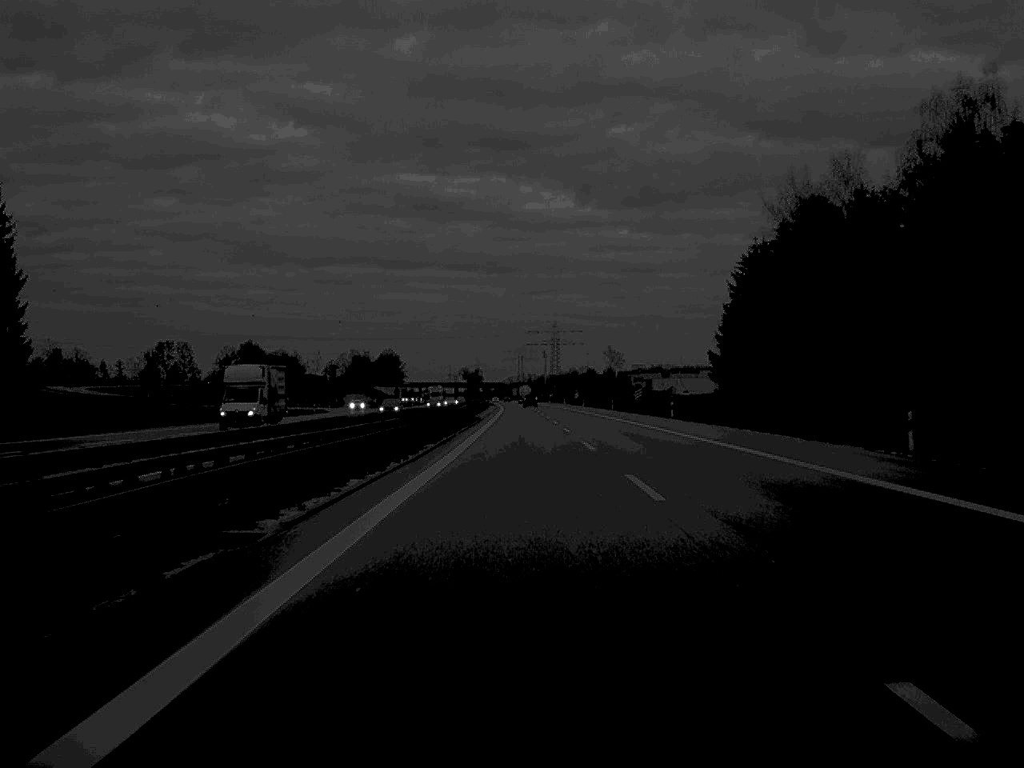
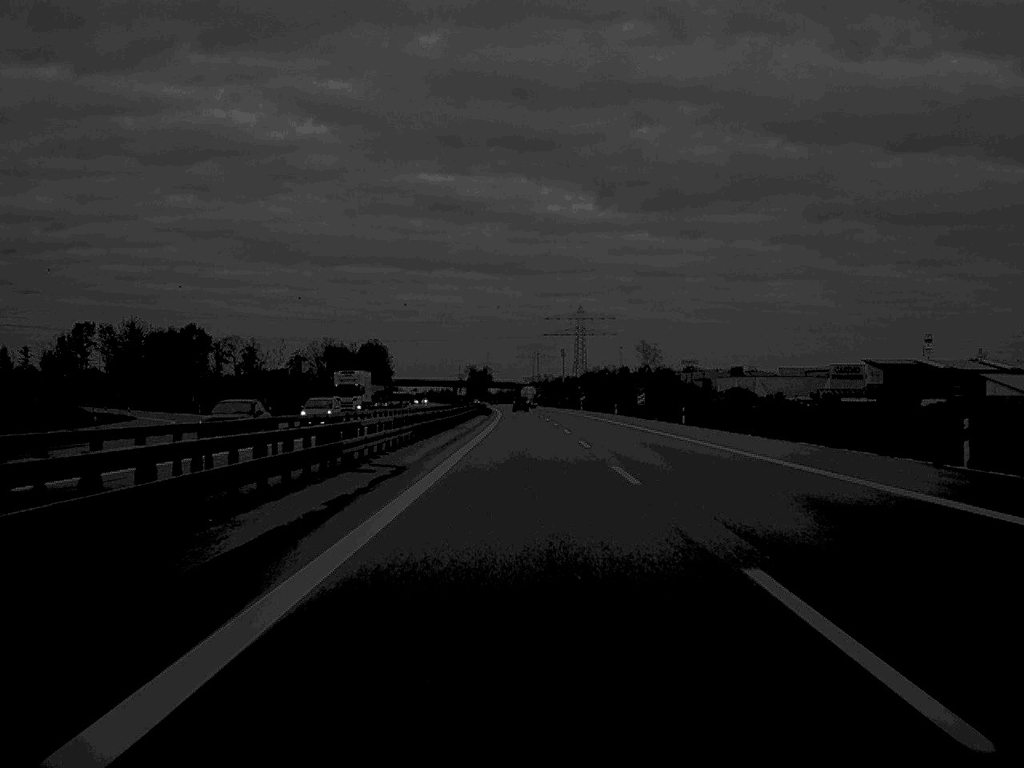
(-0.5, +103.2) m; -1°
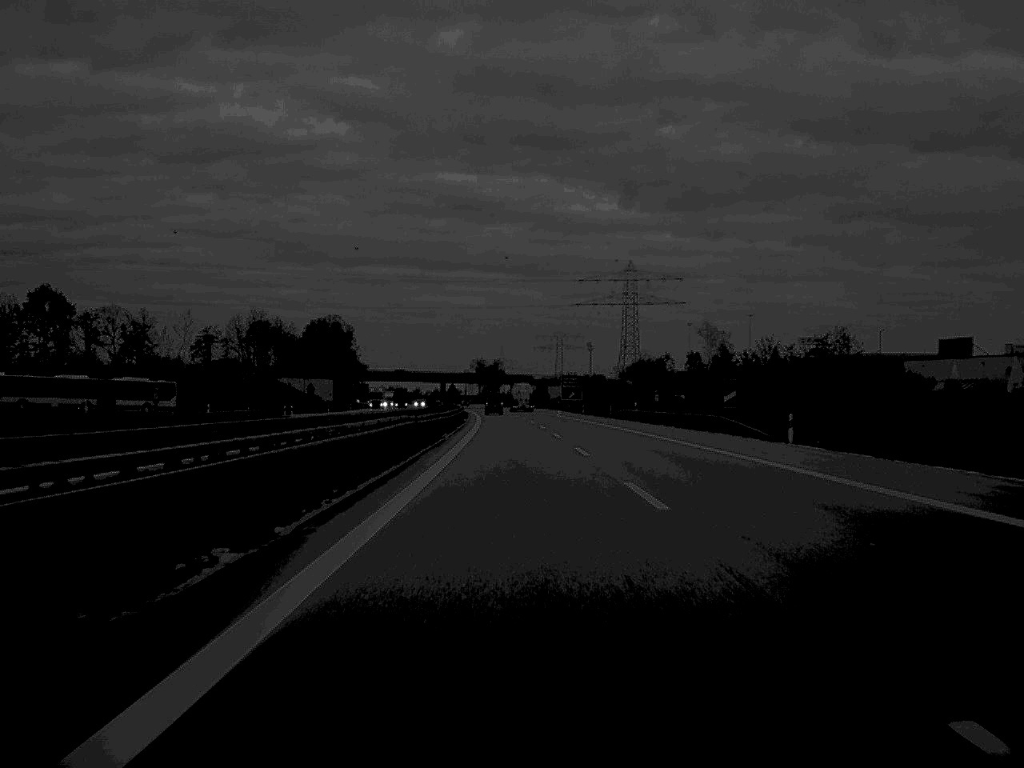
(-0.9, +131.1) m; -1°
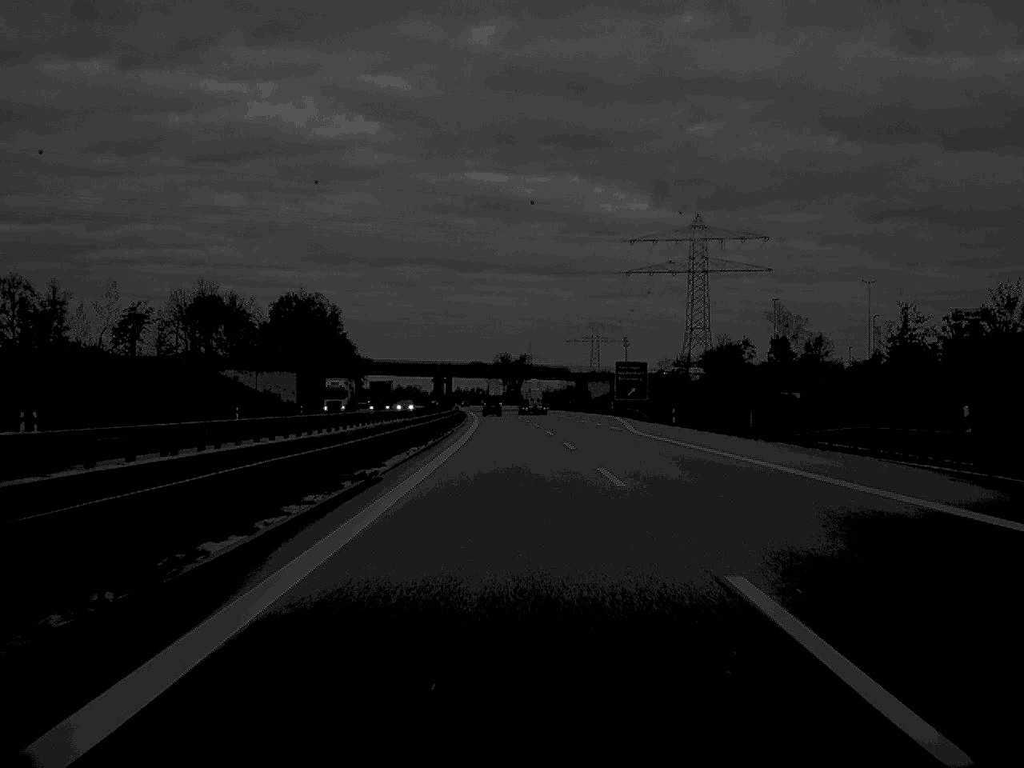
(-0.7, +66.5) m; -1°
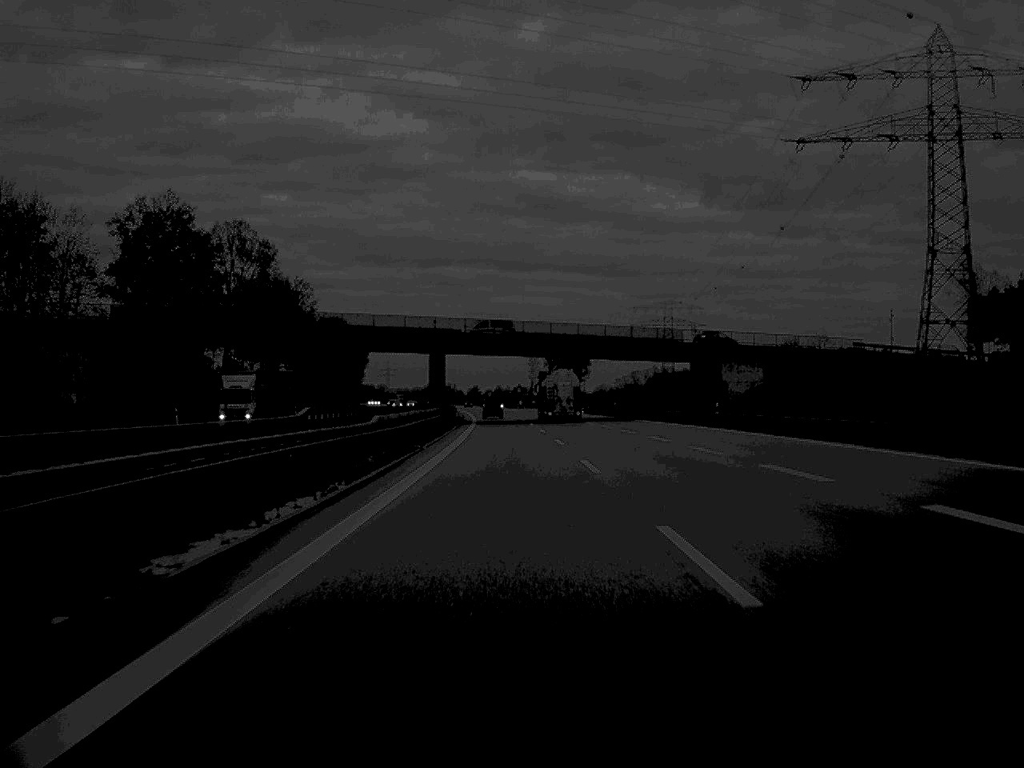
(-1.9, +102.7) m; -2°
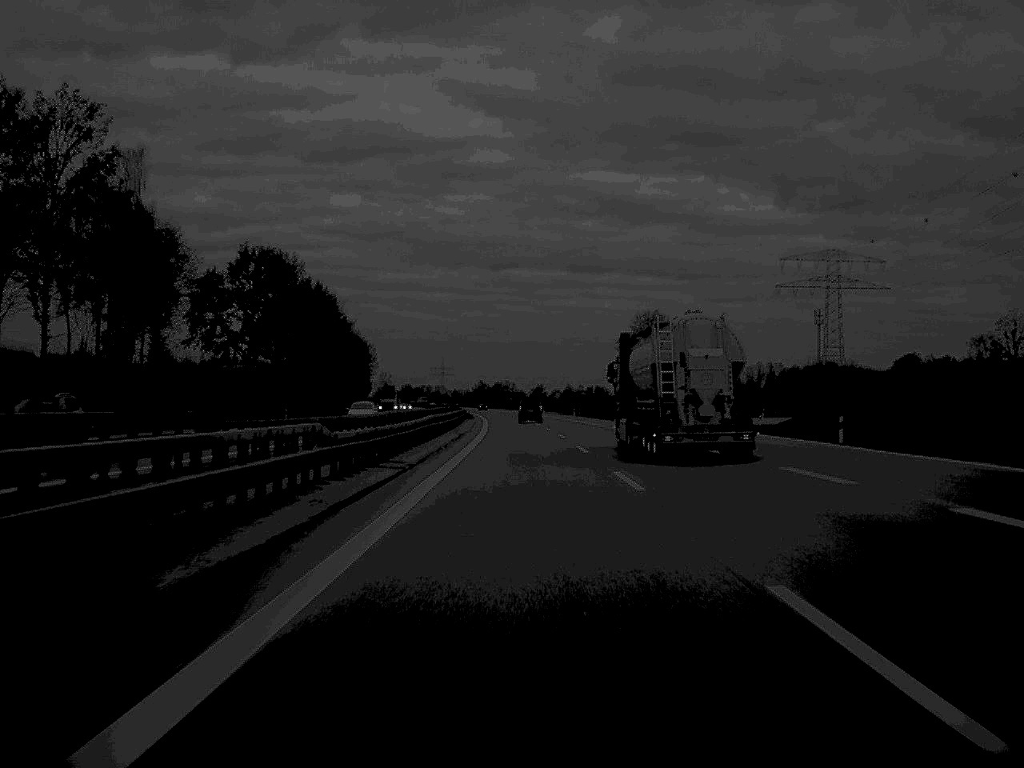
(-3.7, +131.3) m; -3°
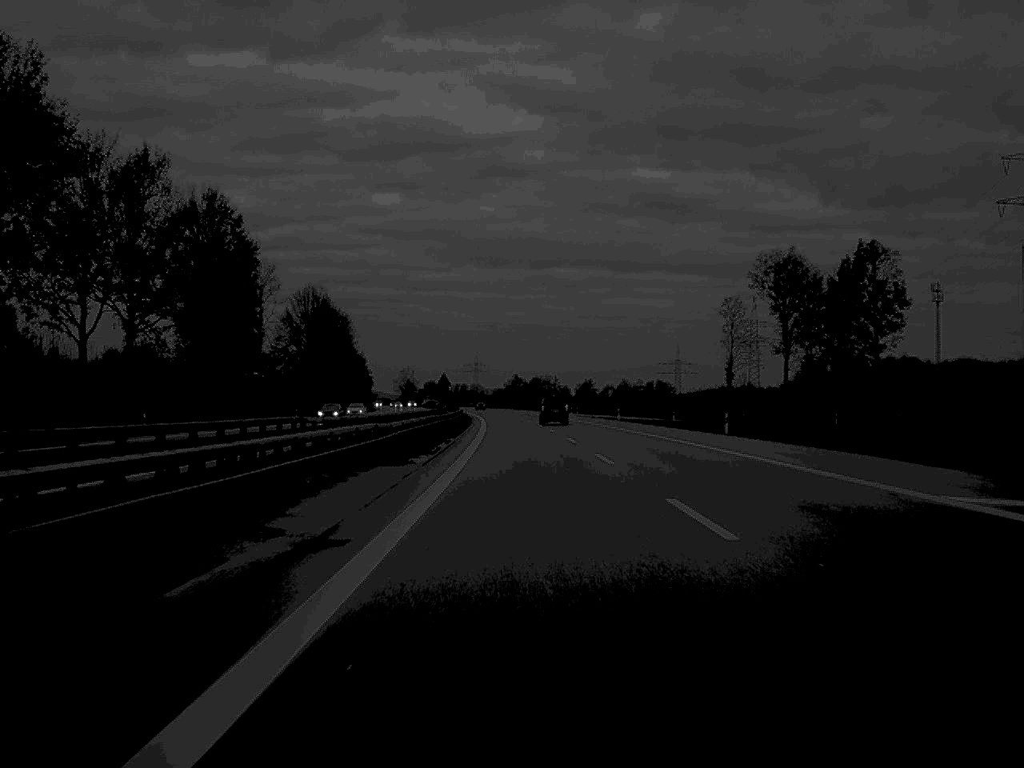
(-1.6, +98.2) m; -2°
